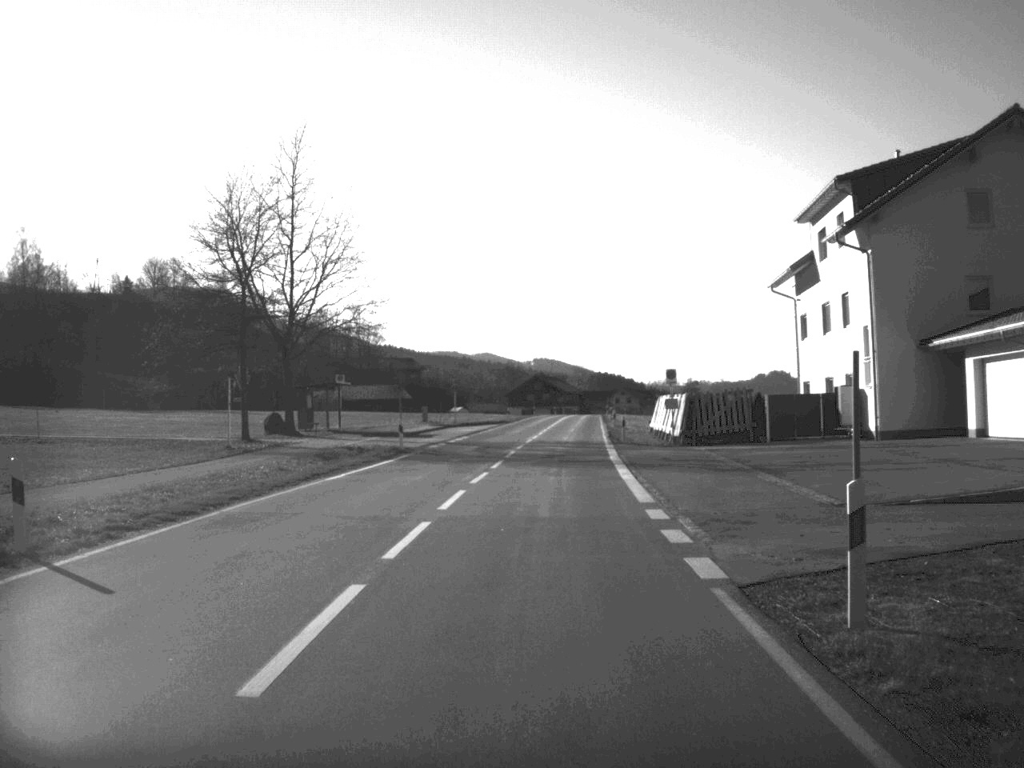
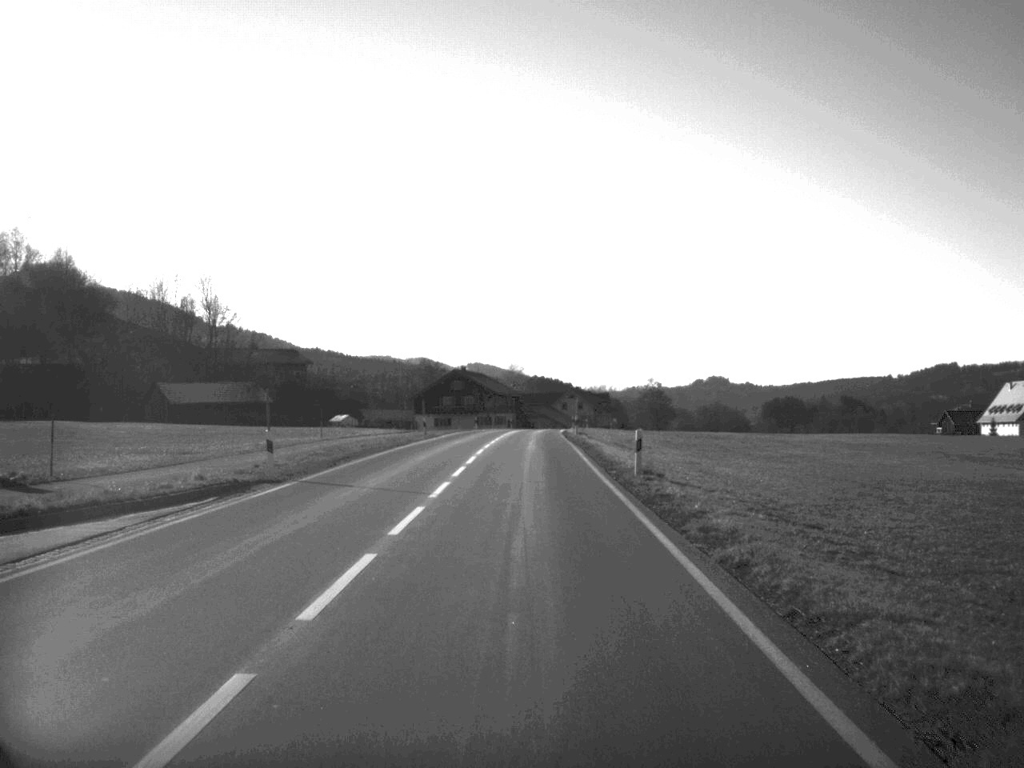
(+2.5, +69.4) m; +3°
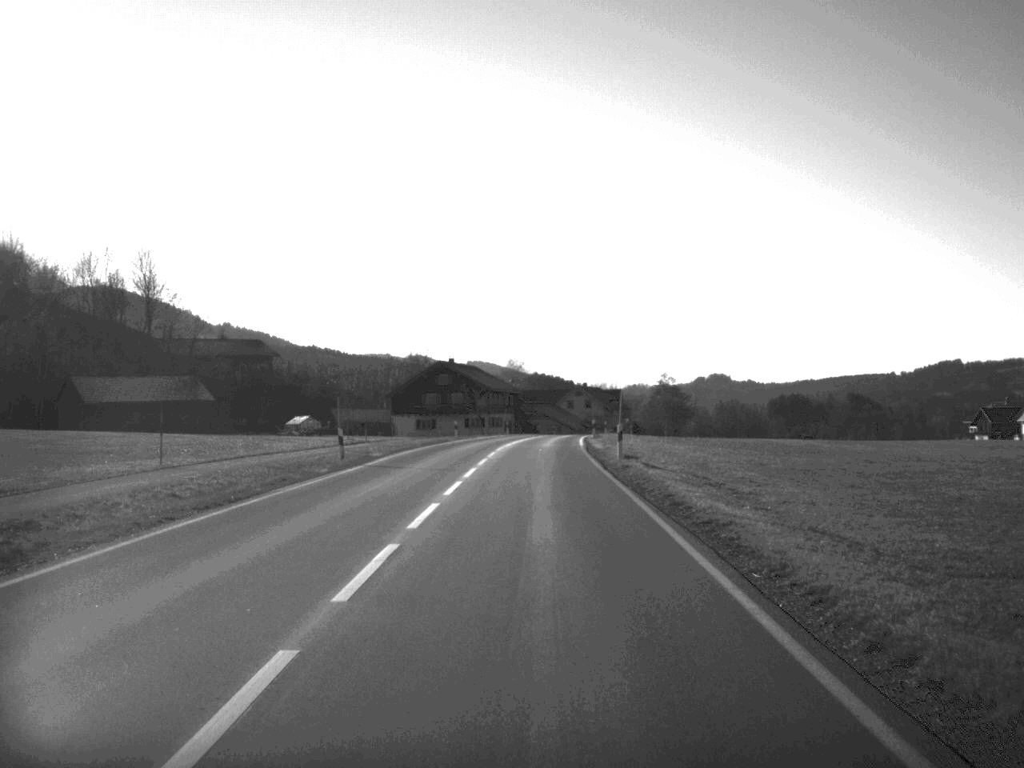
(0.0, +29.3) m; 0°
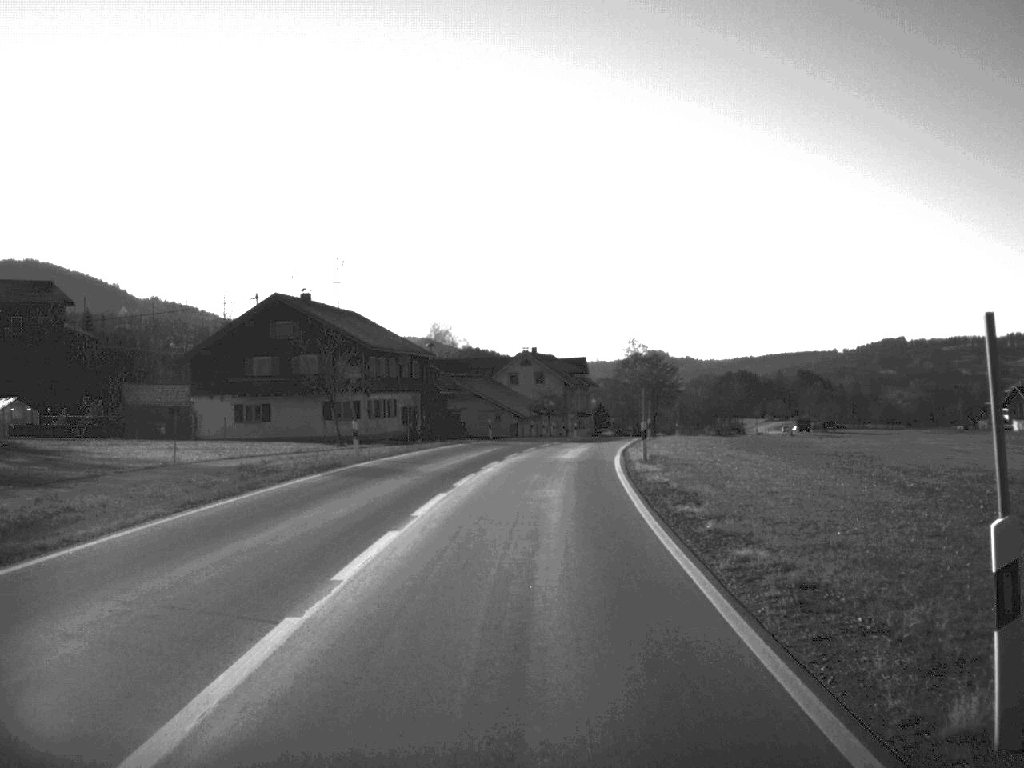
(+1.3, +64.6) m; +3°
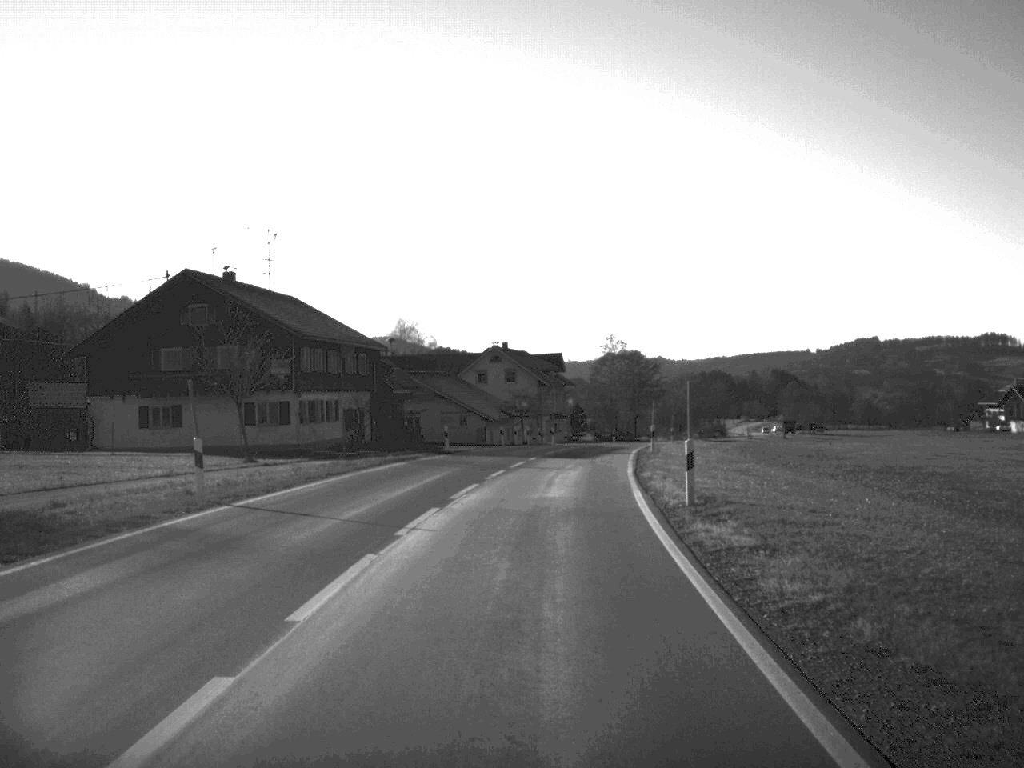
(+0.1, +13.9) m; +1°
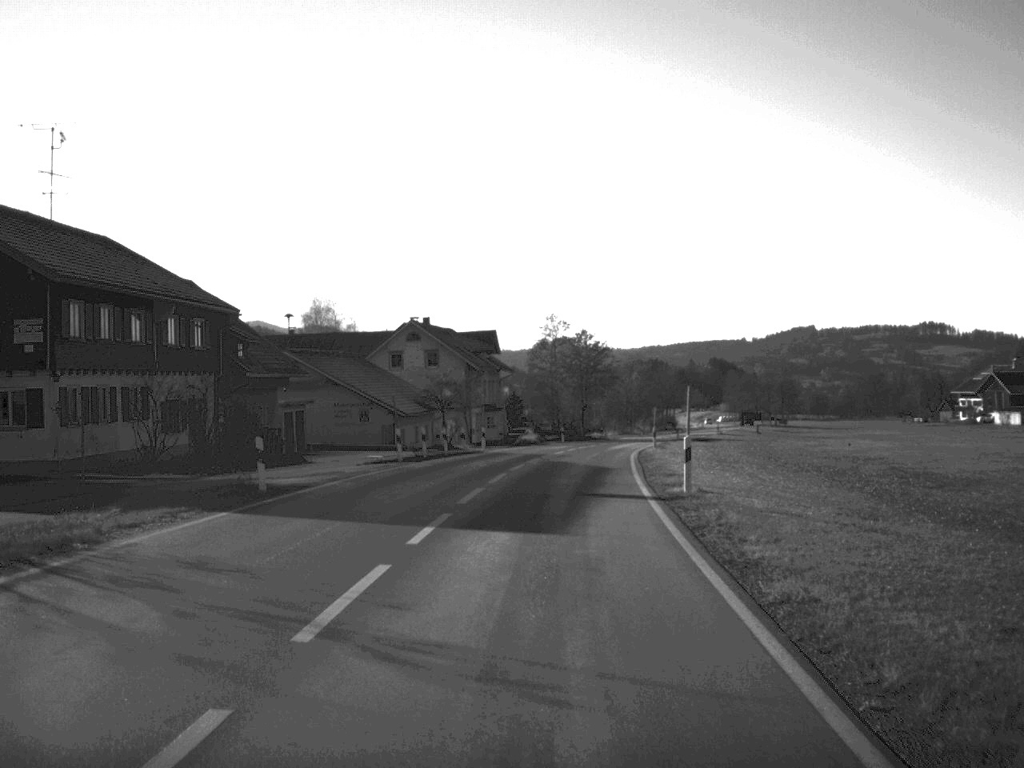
(+0.6, +24.5) m; +3°
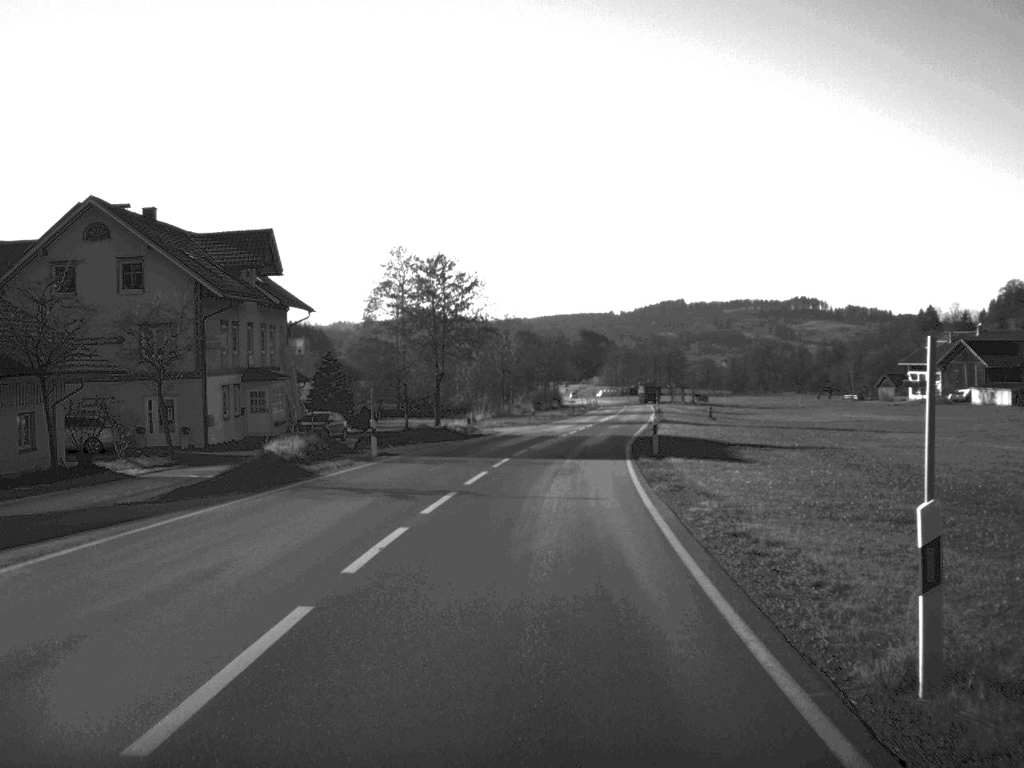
(+2.8, +50.3) m; +6°
